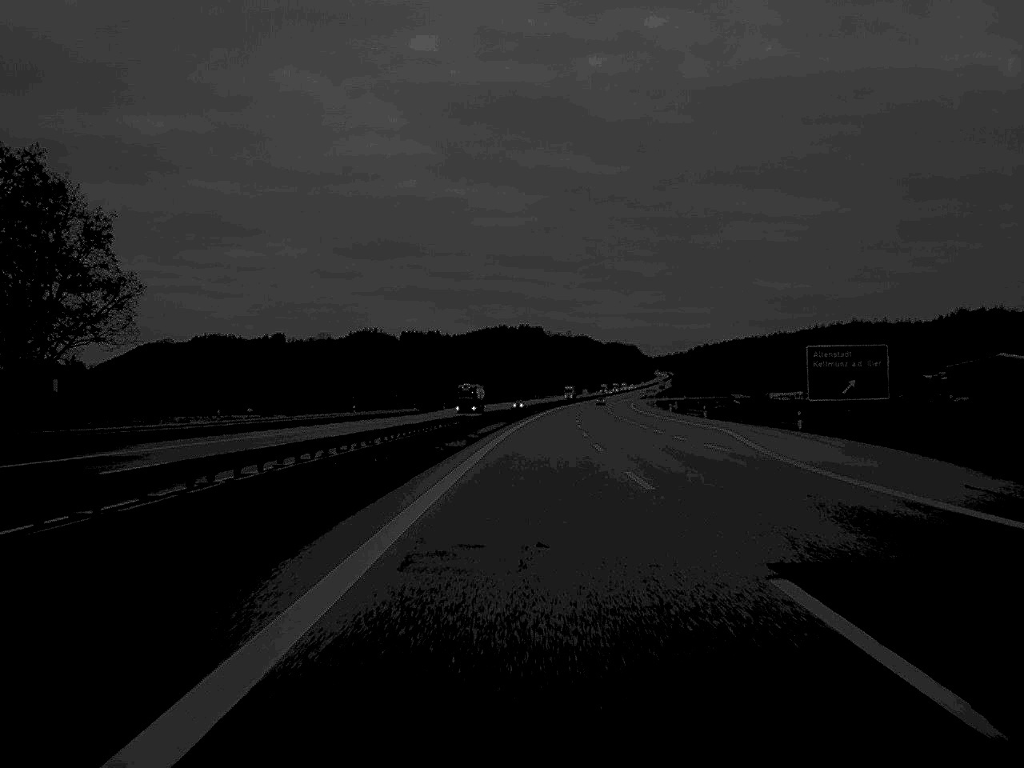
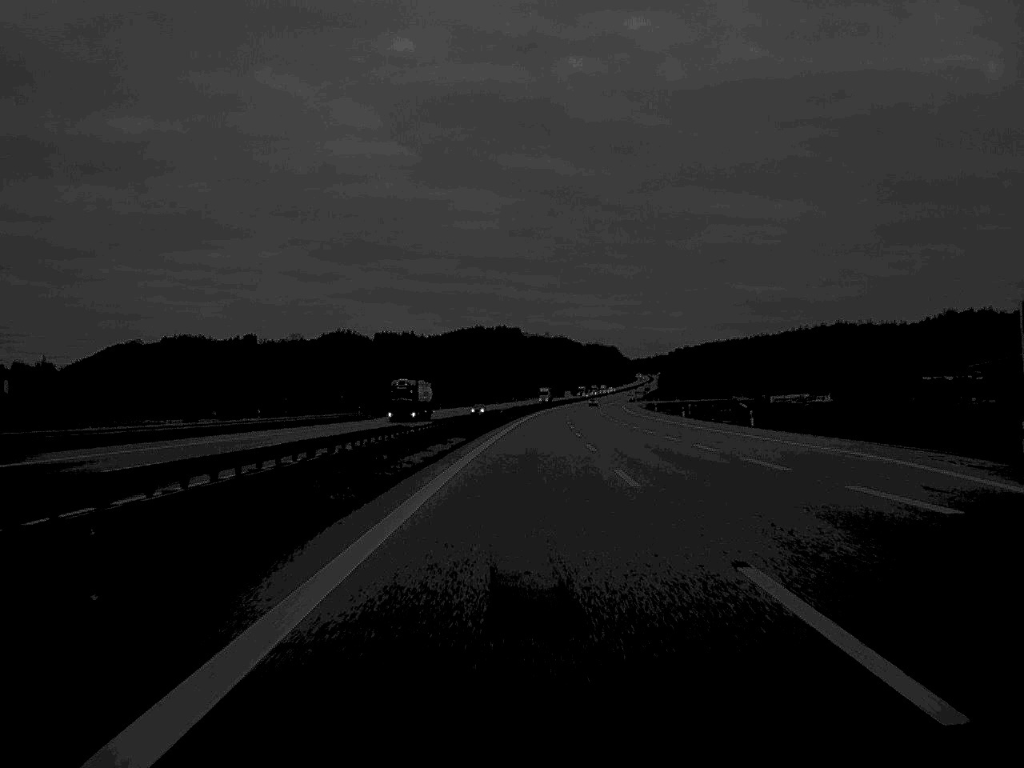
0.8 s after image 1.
(+0.3, +35.9) m; +1°
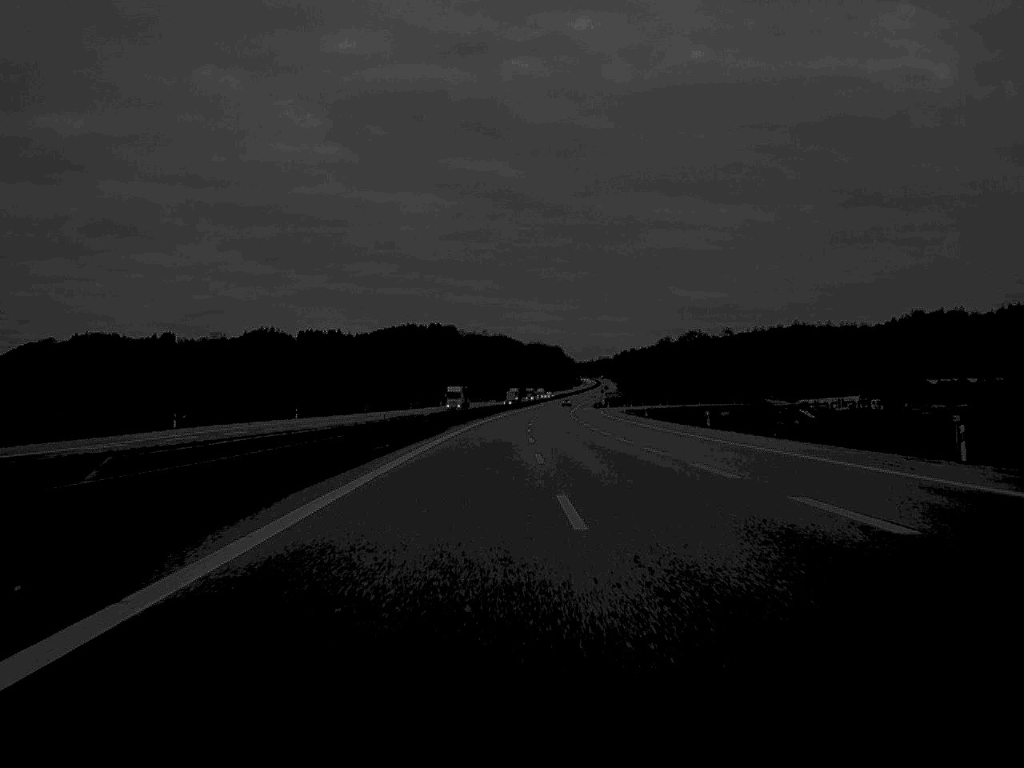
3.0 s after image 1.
(+2.3, +97.7) m; +3°
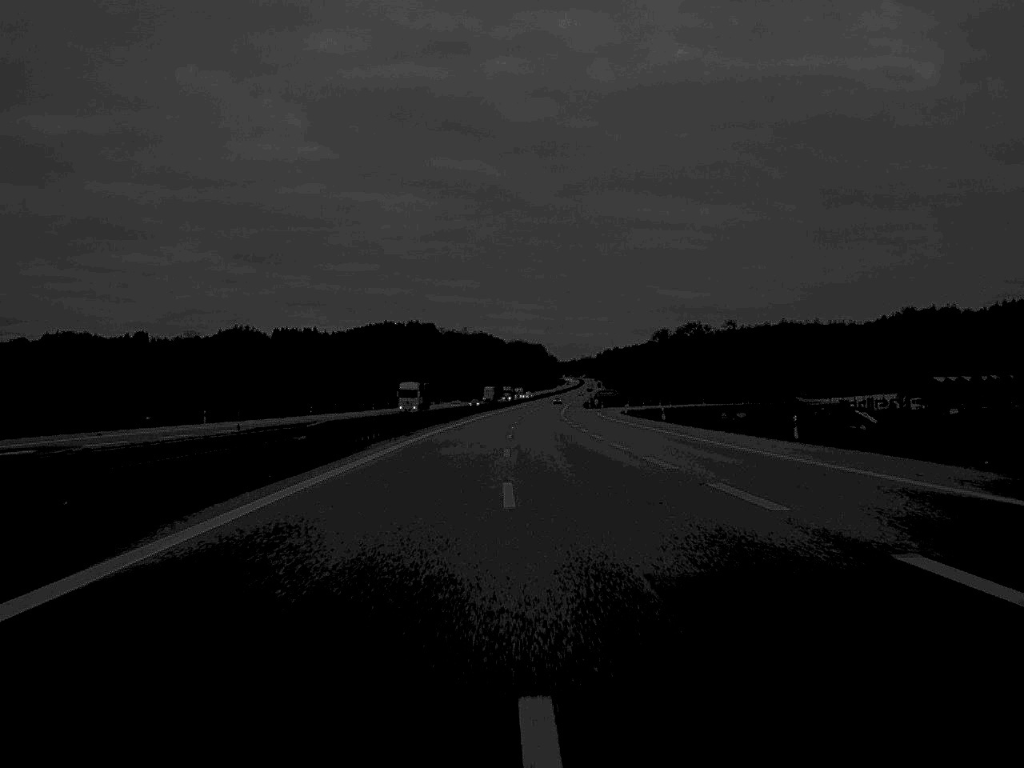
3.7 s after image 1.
(+0.2, +31.7) m; +1°
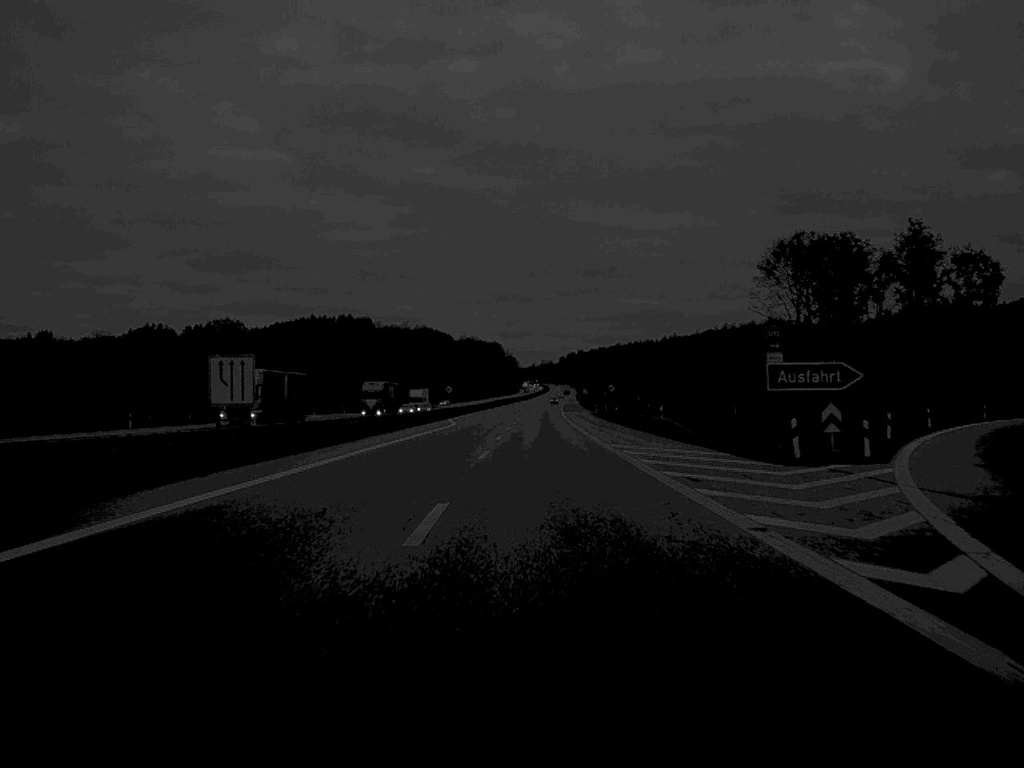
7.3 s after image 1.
(+1.9, +166.1) m; +2°
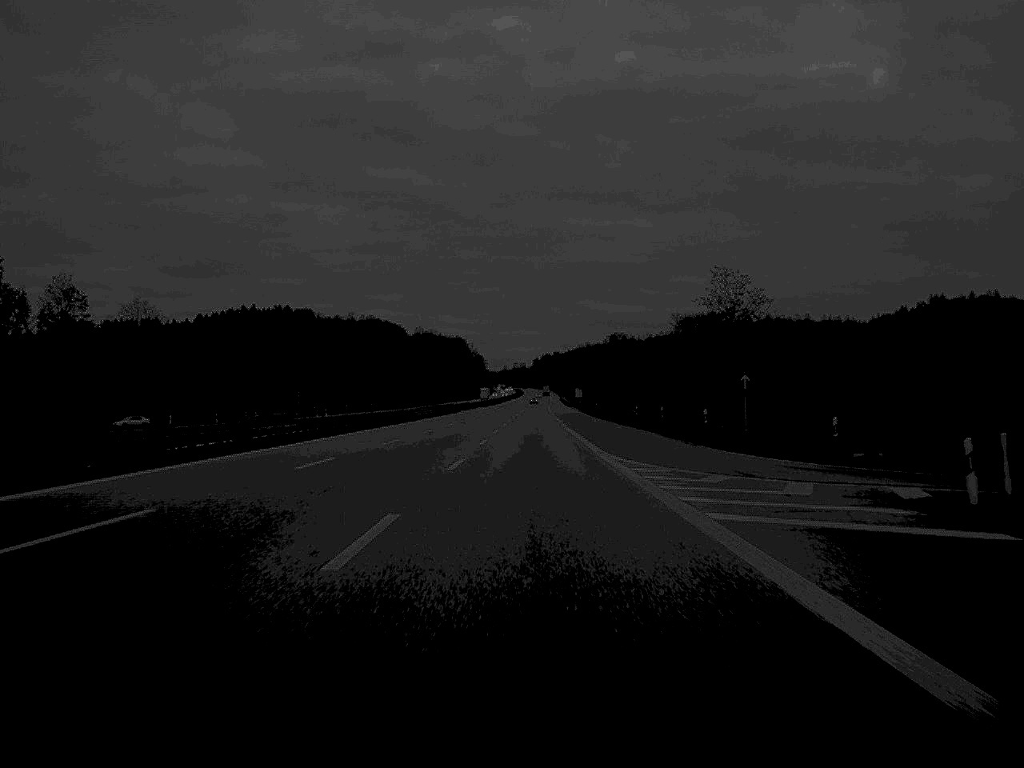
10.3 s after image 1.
(+1.7, +134.5) m; +1°
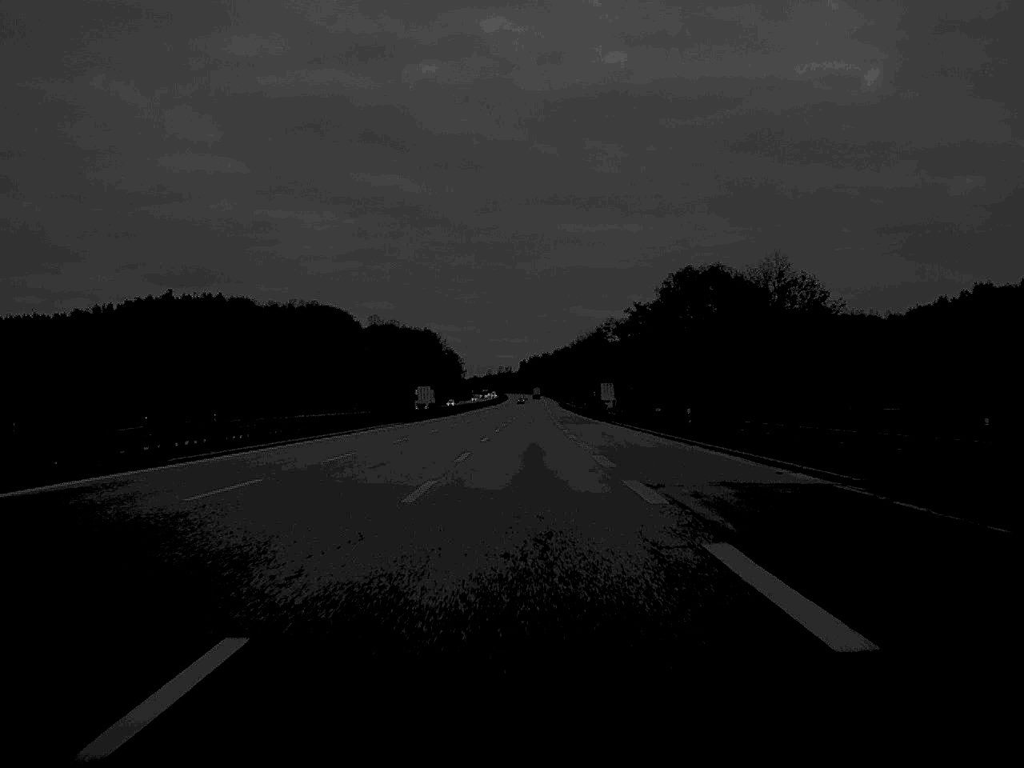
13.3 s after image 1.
(+0.8, +134.6) m; +1°
